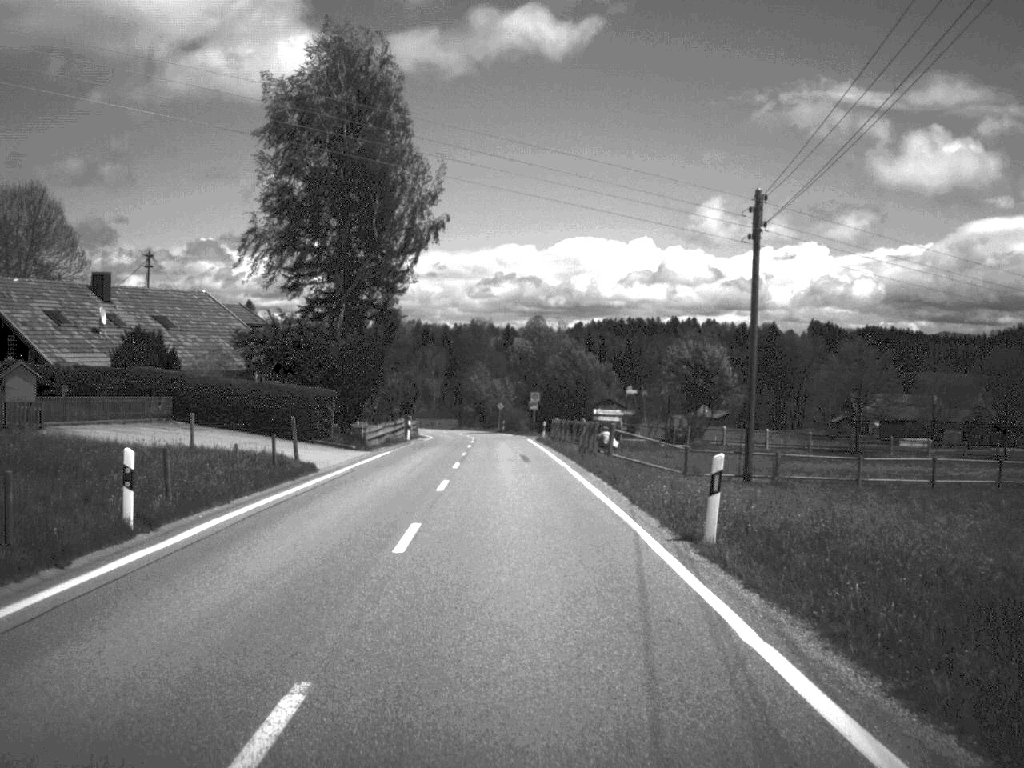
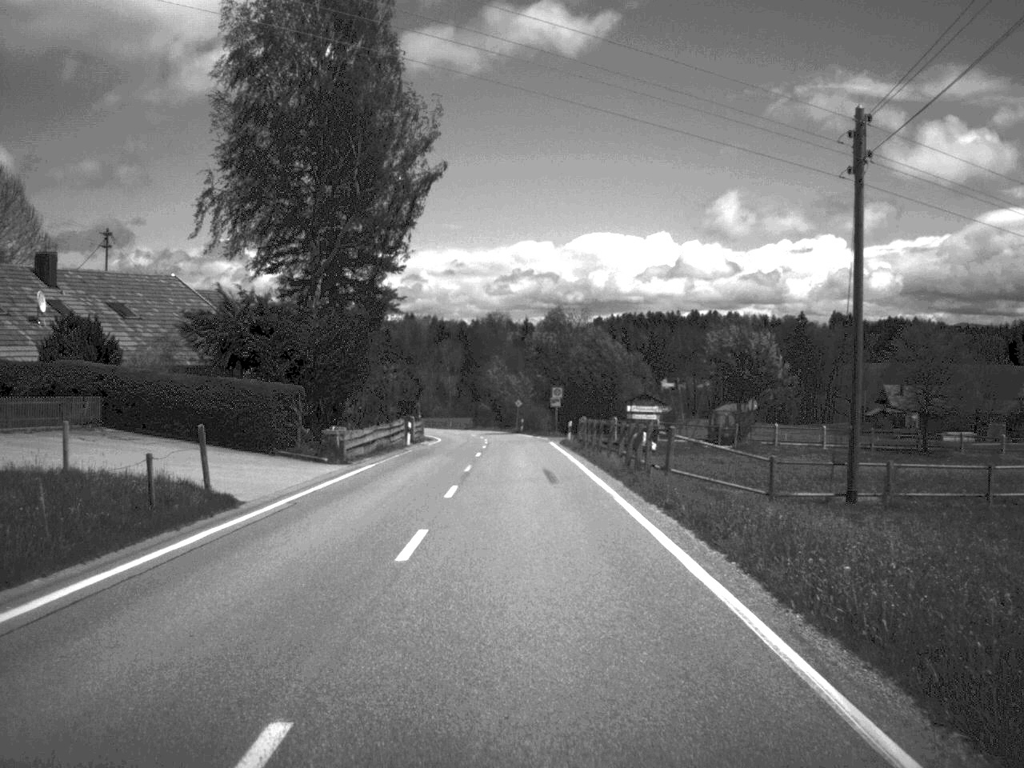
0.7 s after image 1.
(-0.1, +9.9) m; -1°
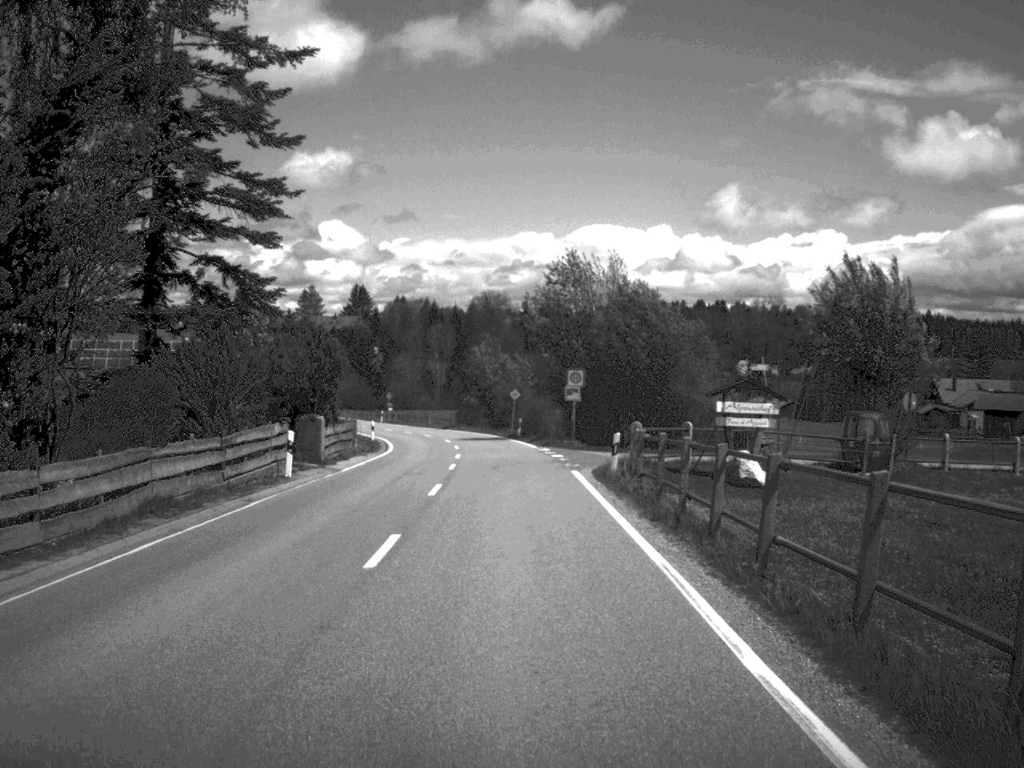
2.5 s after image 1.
(0.0, +26.9) m; 0°
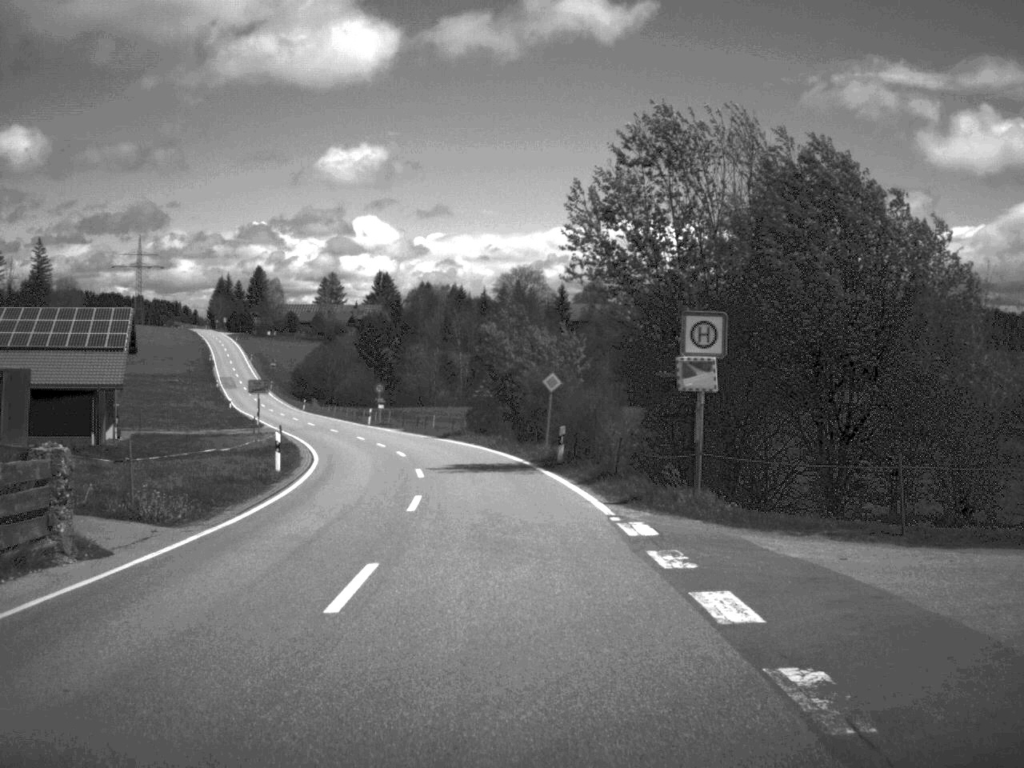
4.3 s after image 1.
(-0.3, +28.0) m; -2°
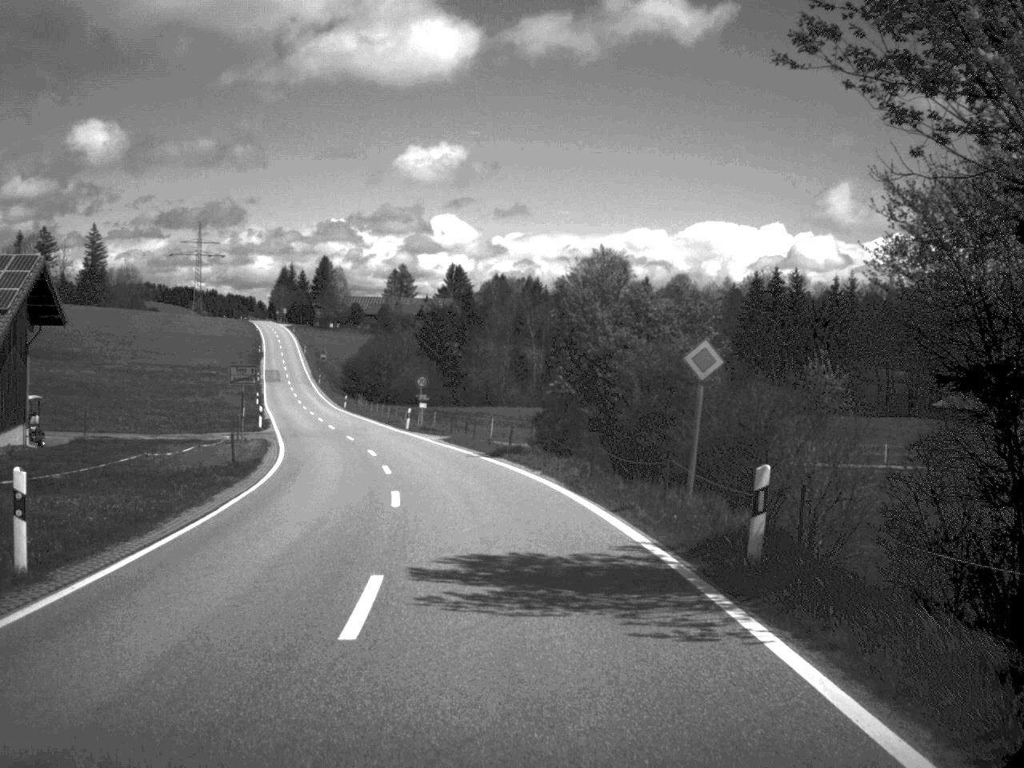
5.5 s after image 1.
(-0.5, +18.9) m; -4°
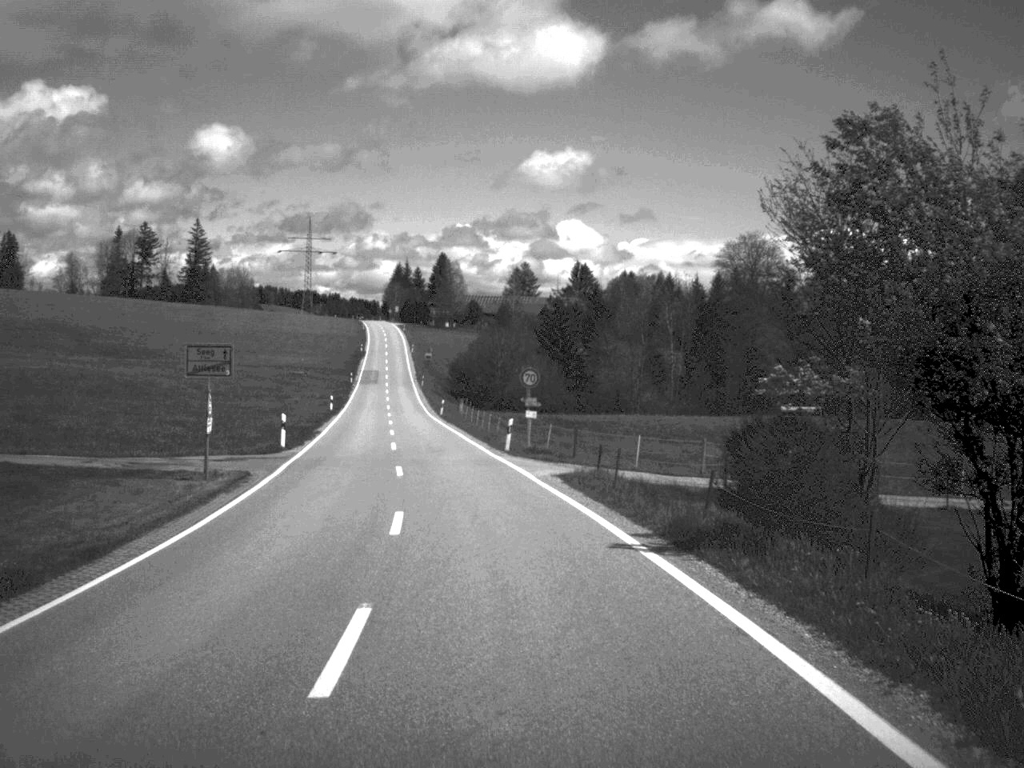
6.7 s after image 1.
(-1.0, +20.1) m; -6°
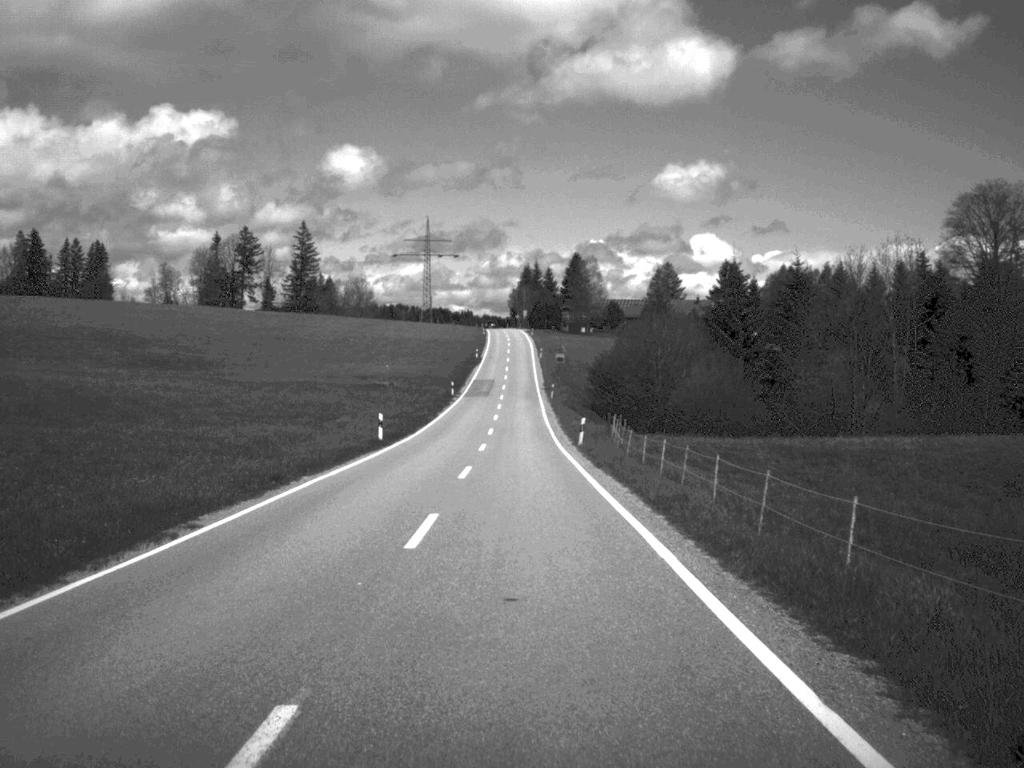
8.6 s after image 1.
(-2.3, +35.1) m; -6°
